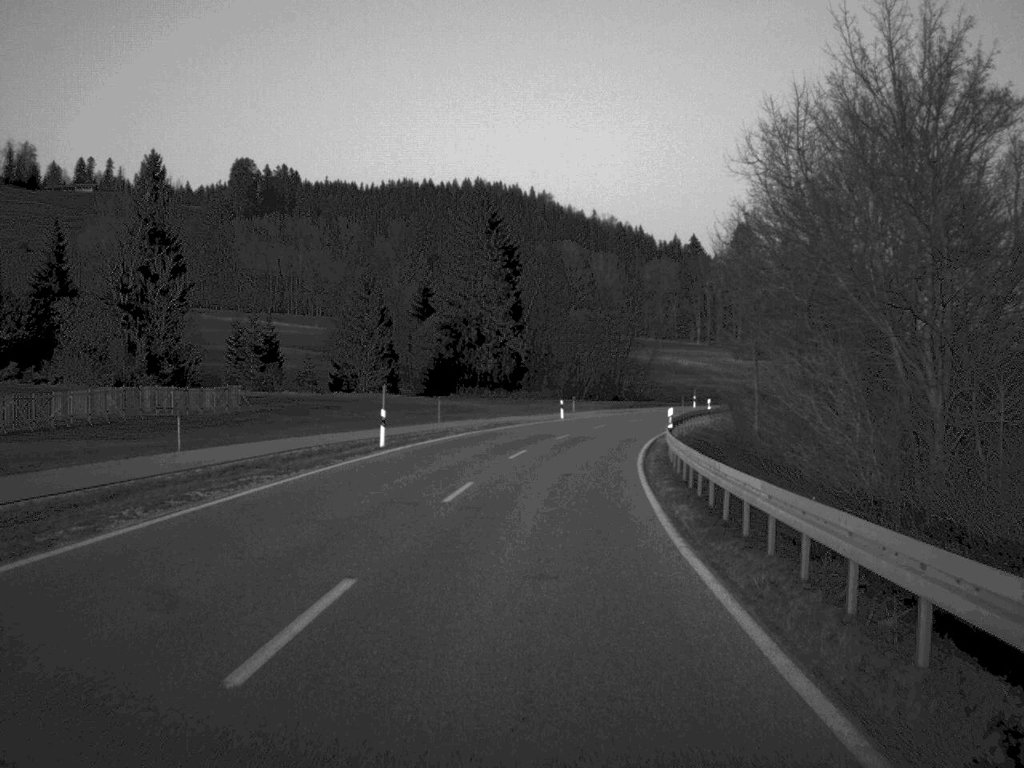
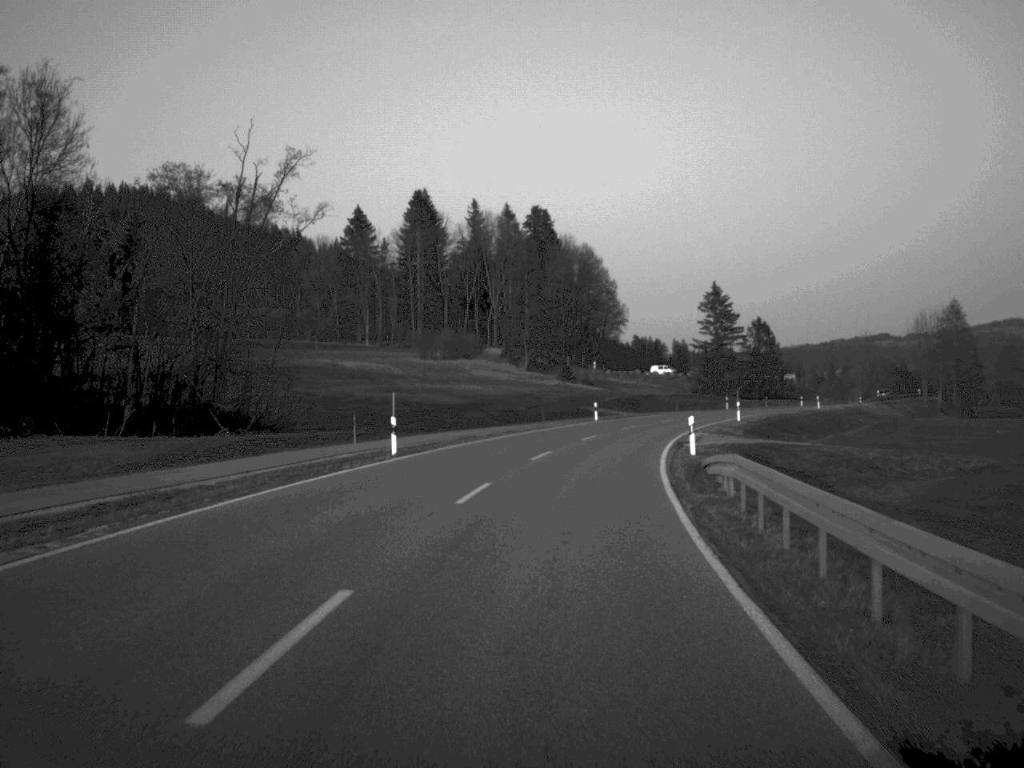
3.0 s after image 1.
(+8.7, +72.3) m; +15°
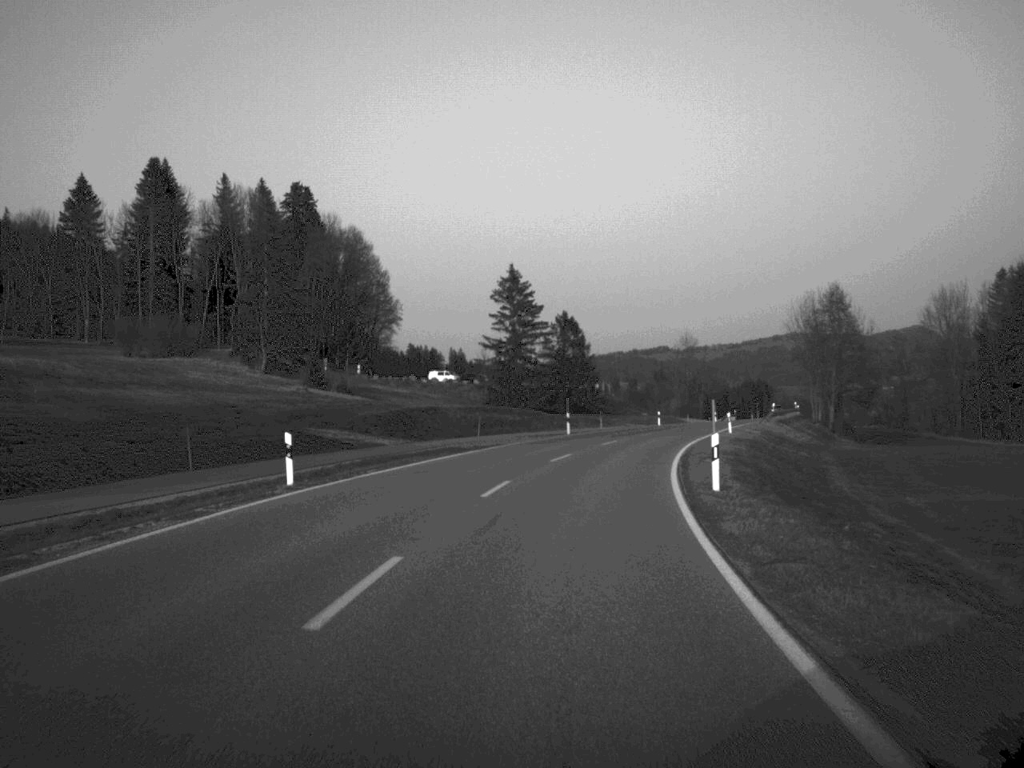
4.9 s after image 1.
(+3.9, +45.1) m; +10°
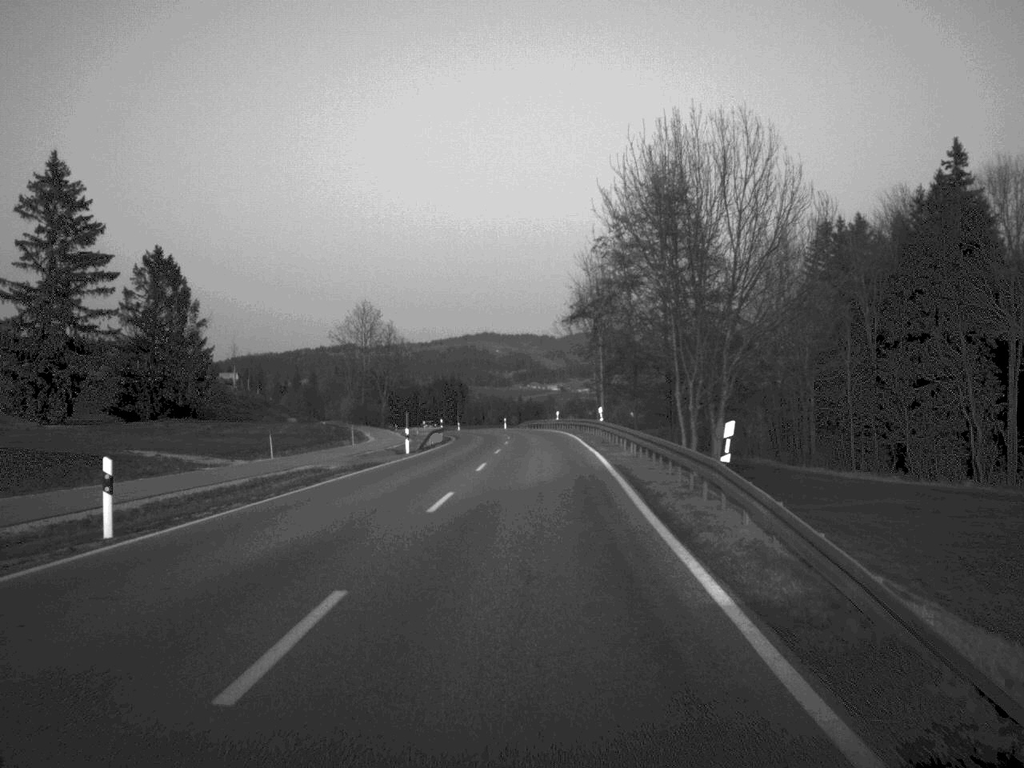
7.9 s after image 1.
(+10.6, +73.2) m; +14°
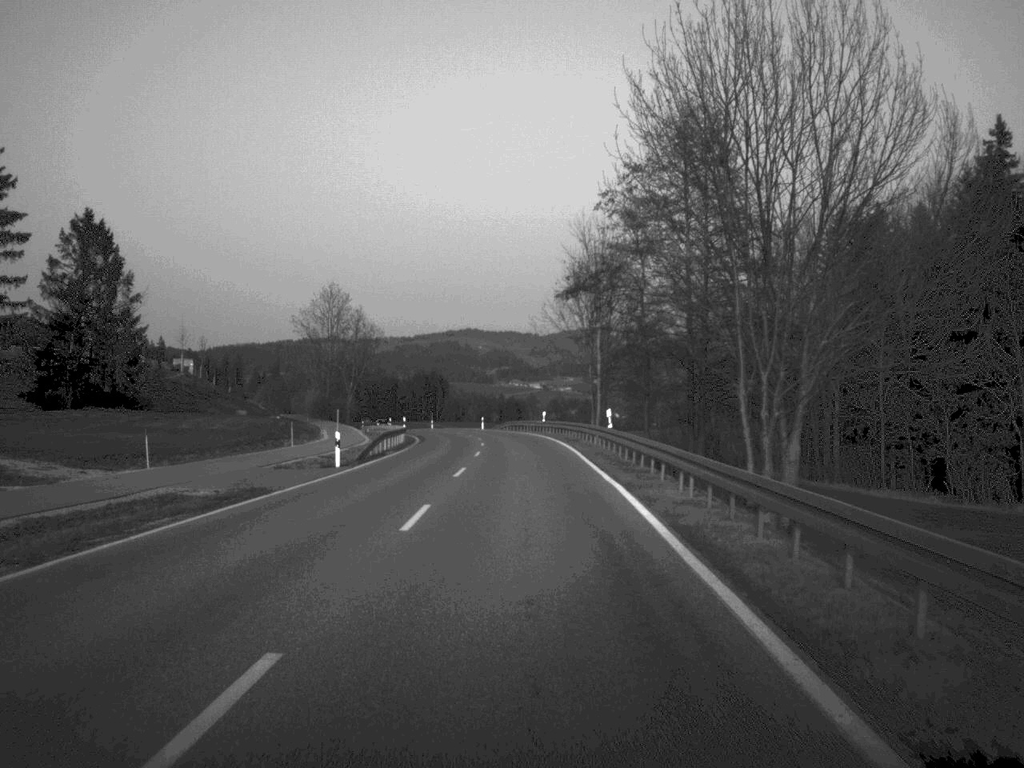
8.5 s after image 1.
(+0.1, +15.0) m; +1°
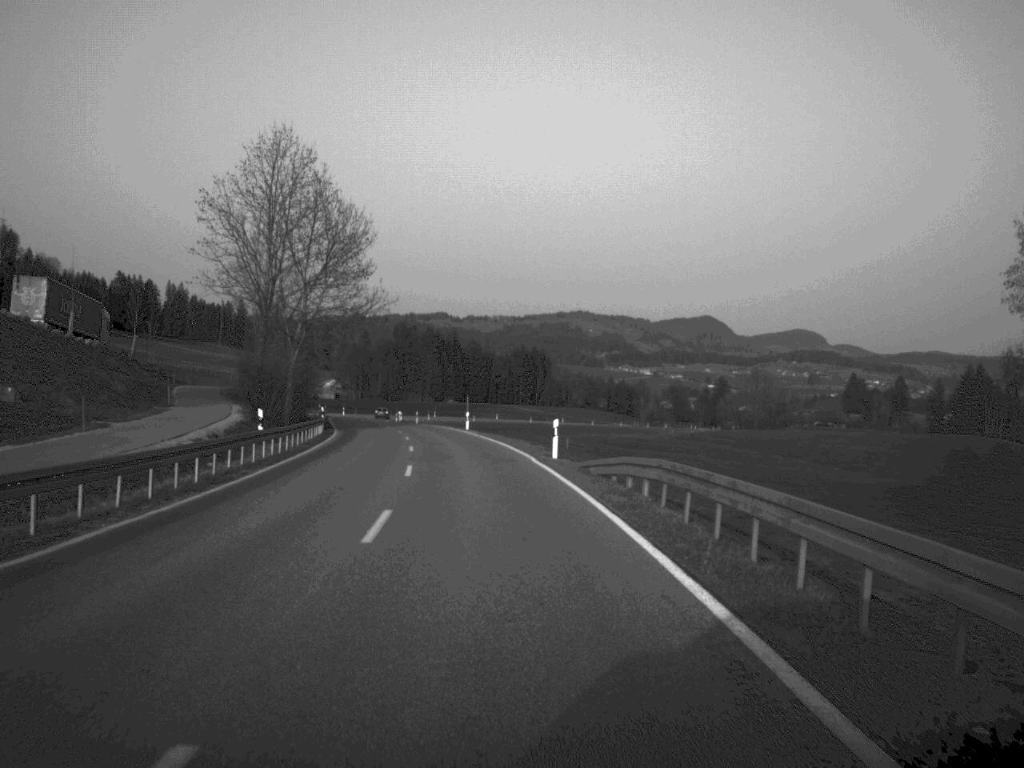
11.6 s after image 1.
(-1.6, +74.4) m; -5°
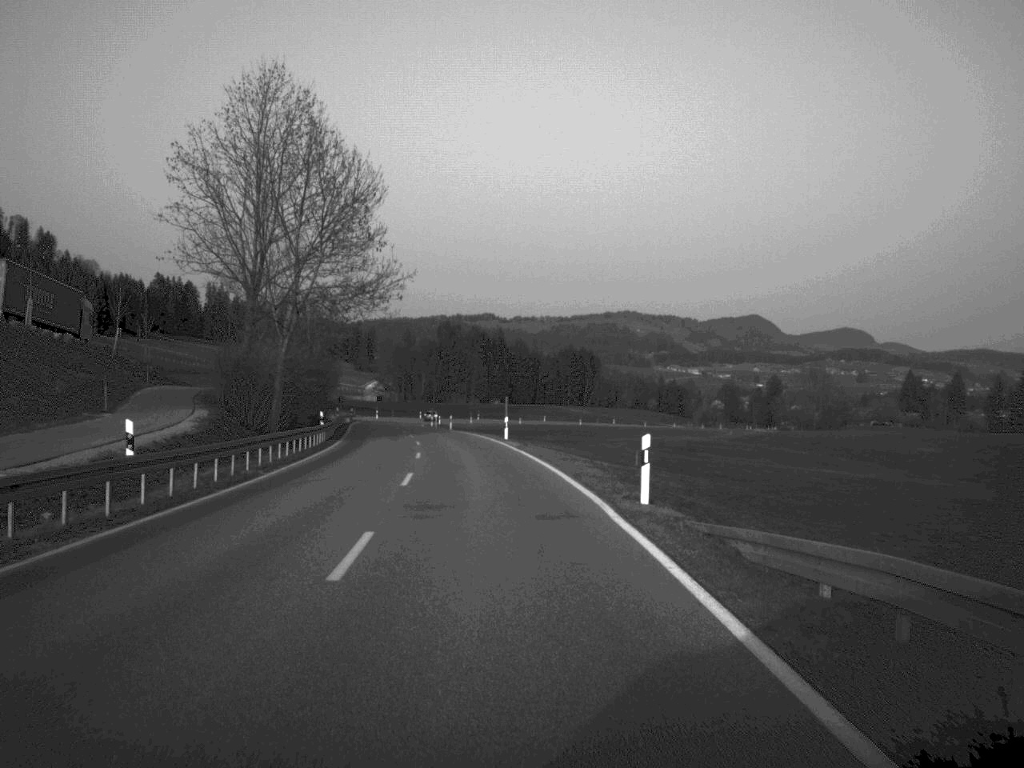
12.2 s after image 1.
(-0.3, +14.7) m; -2°
